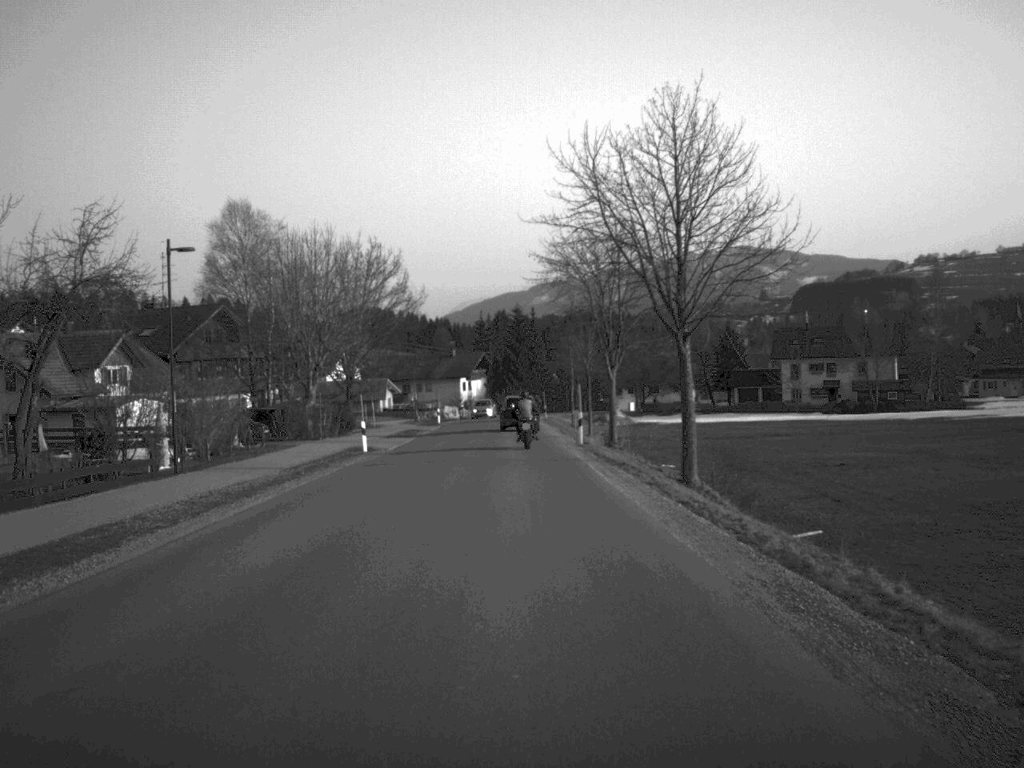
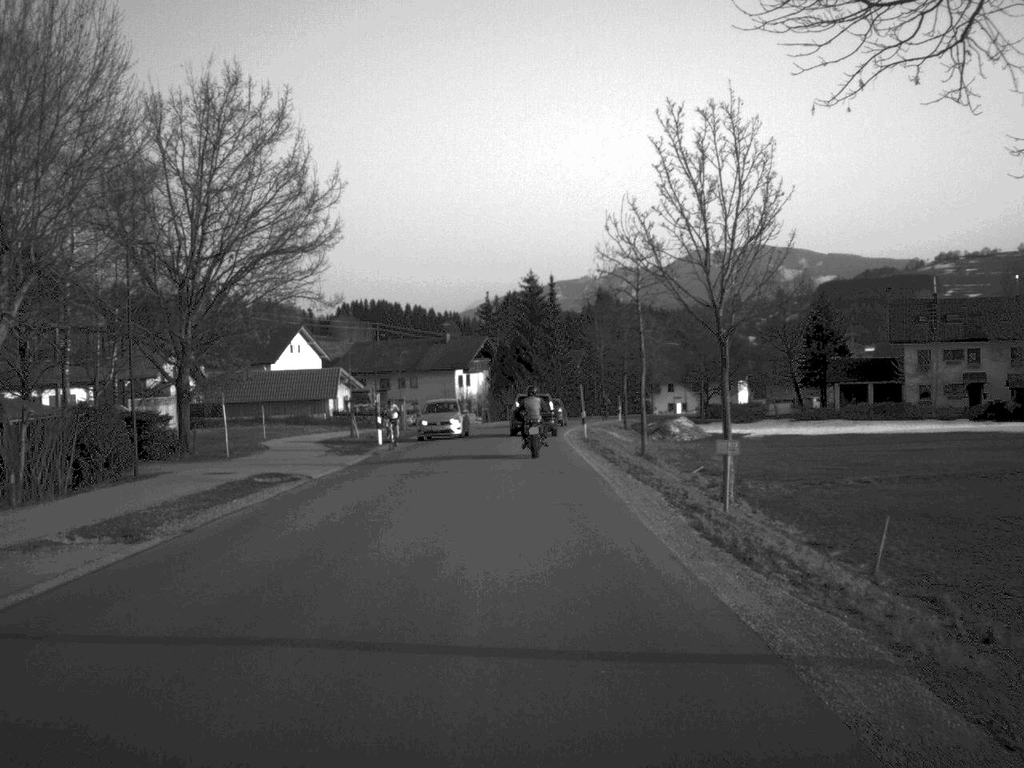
(-0.3, +42.5) m; -1°
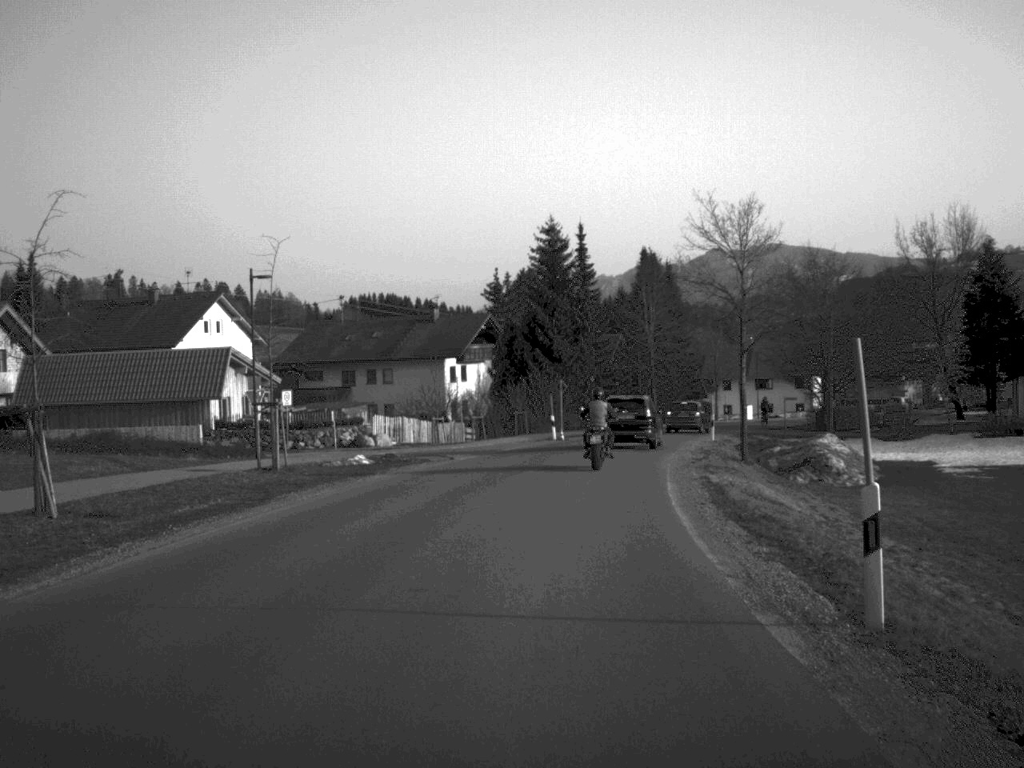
(-0.1, +37.7) m; -1°
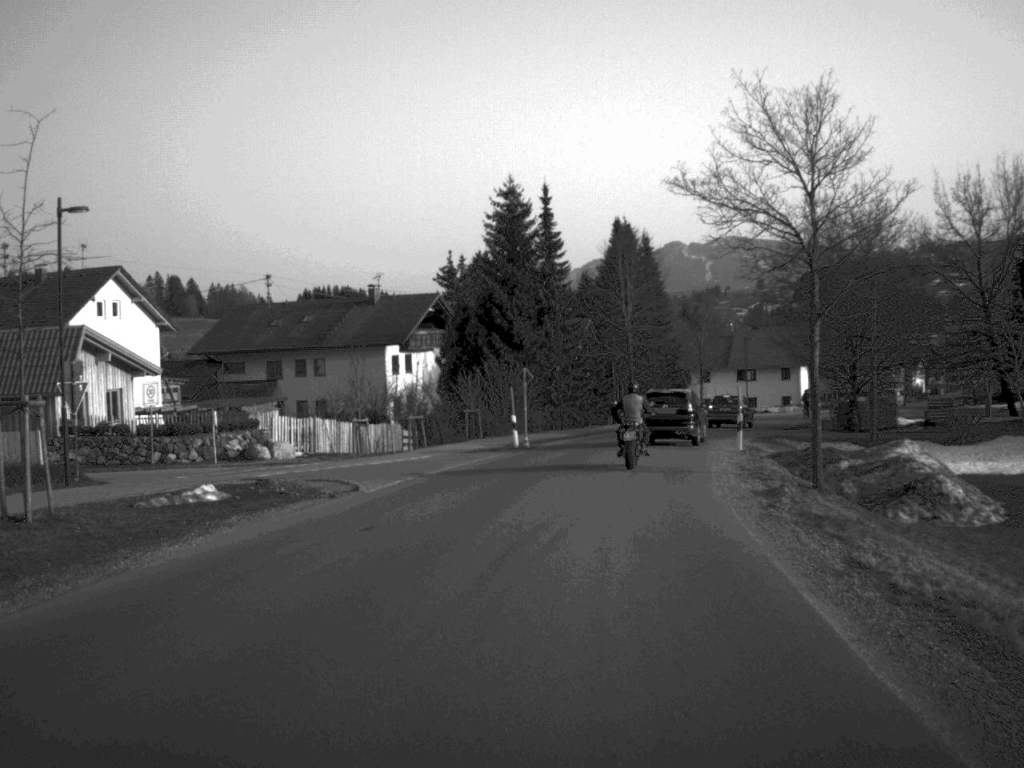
(+0.2, +14.0) m; +2°
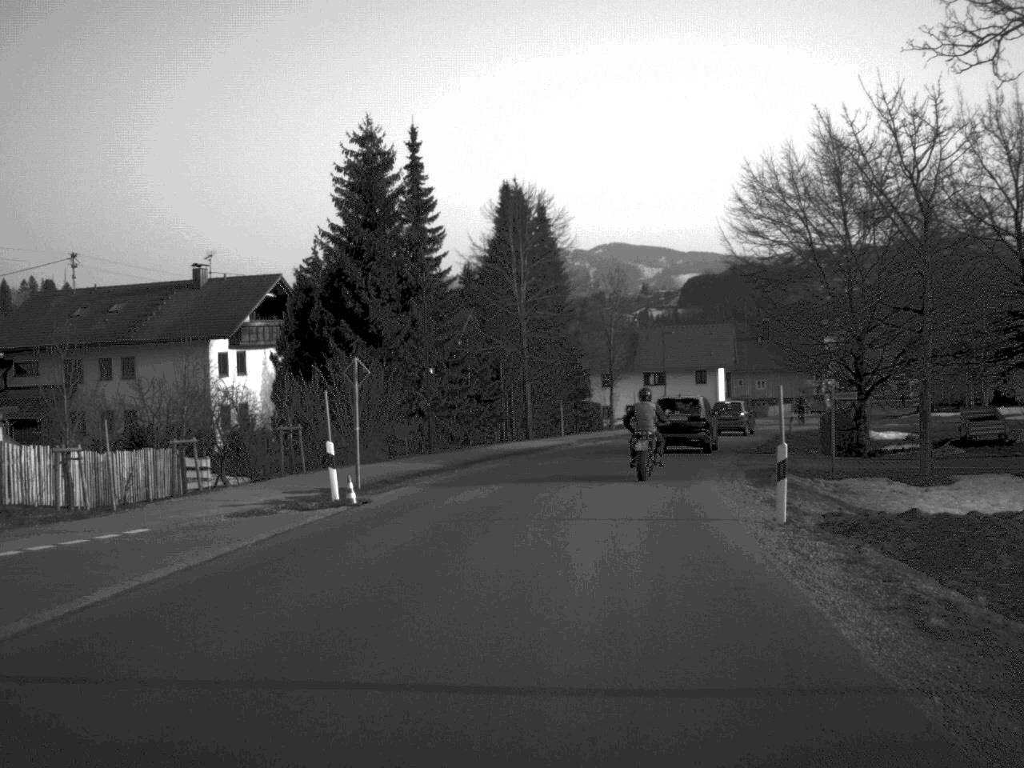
(+0.8, +18.0) m; +5°
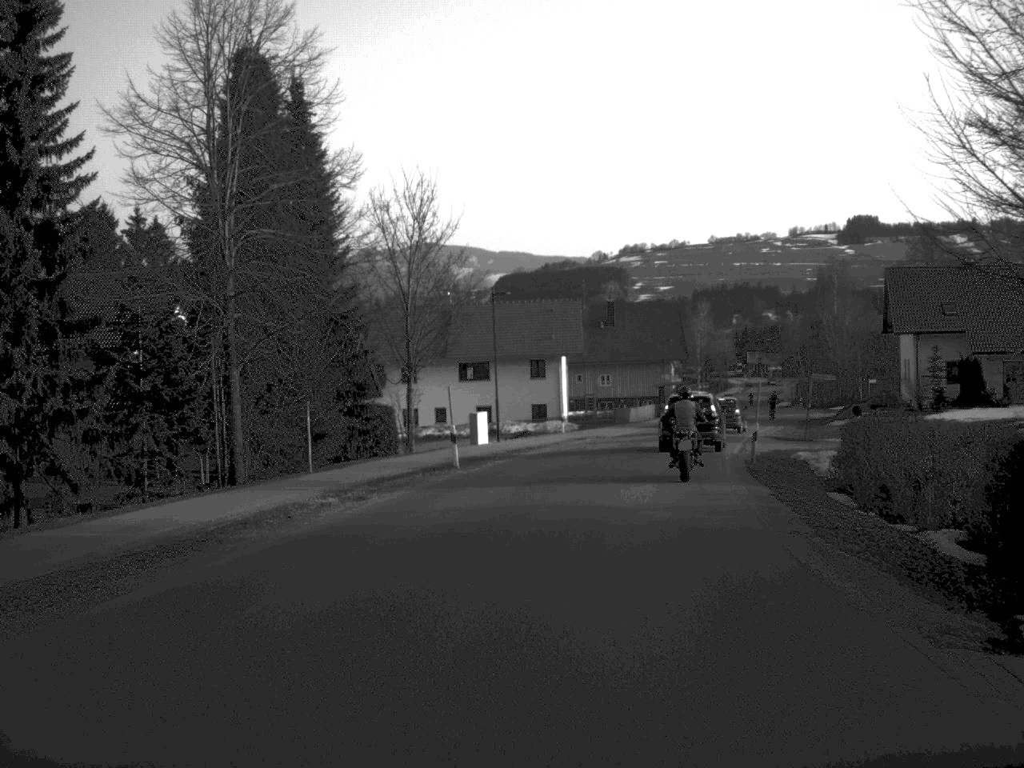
(+2.1, +28.9) m; +9°
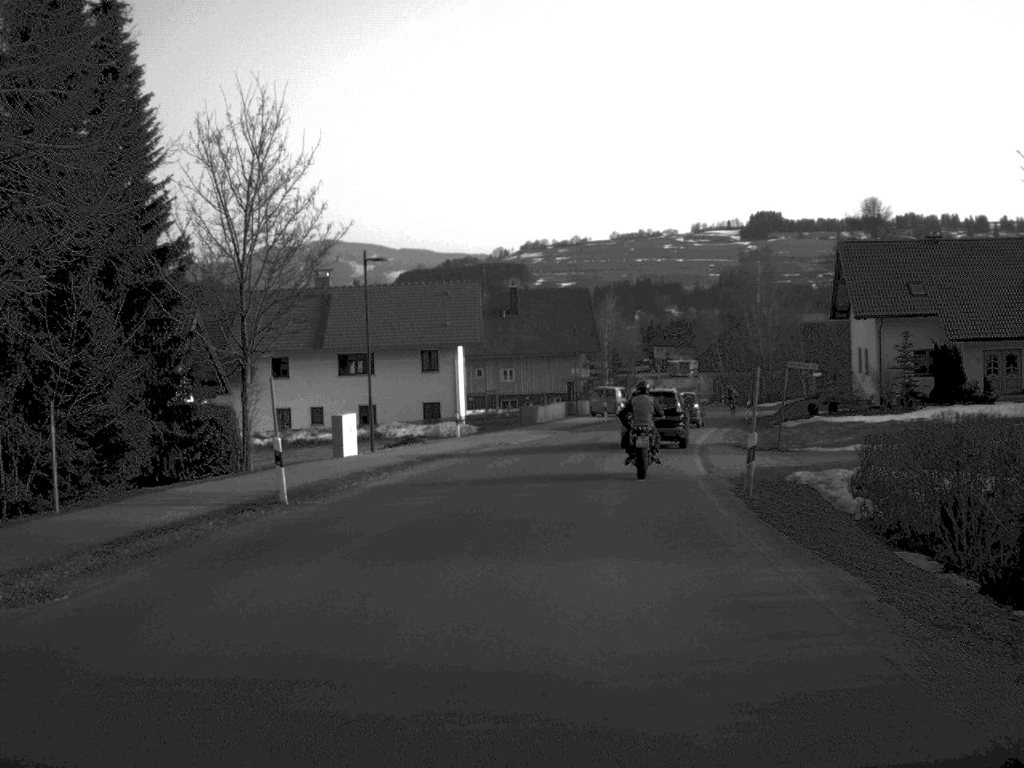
(+0.4, +11.3) m; +4°
